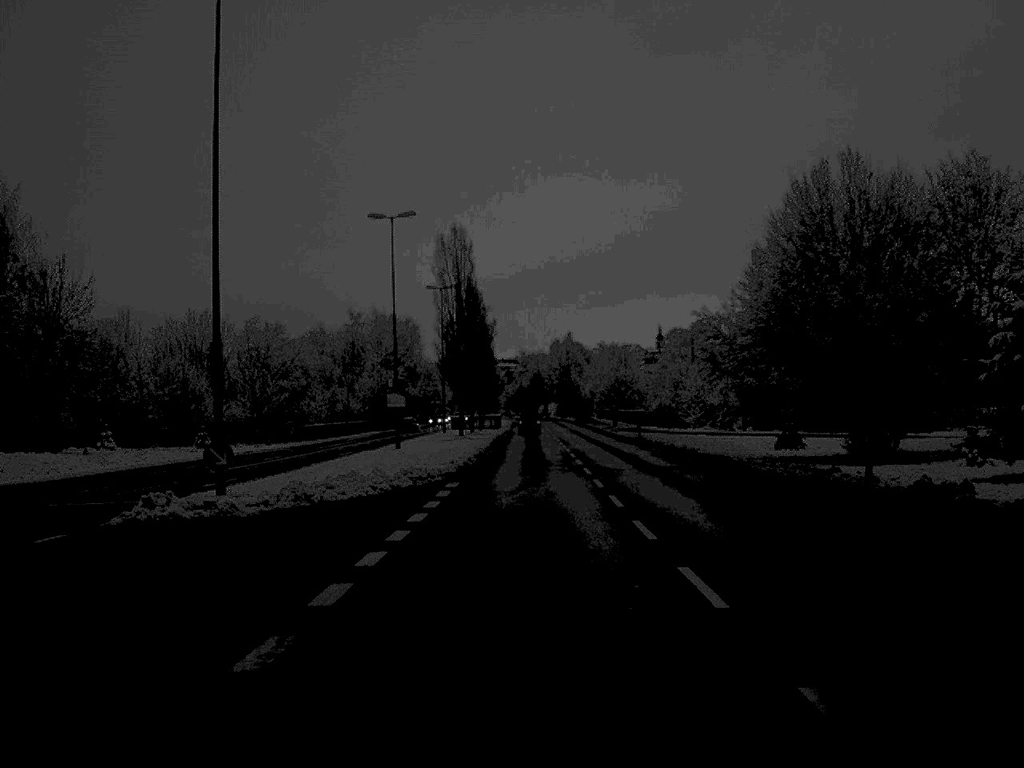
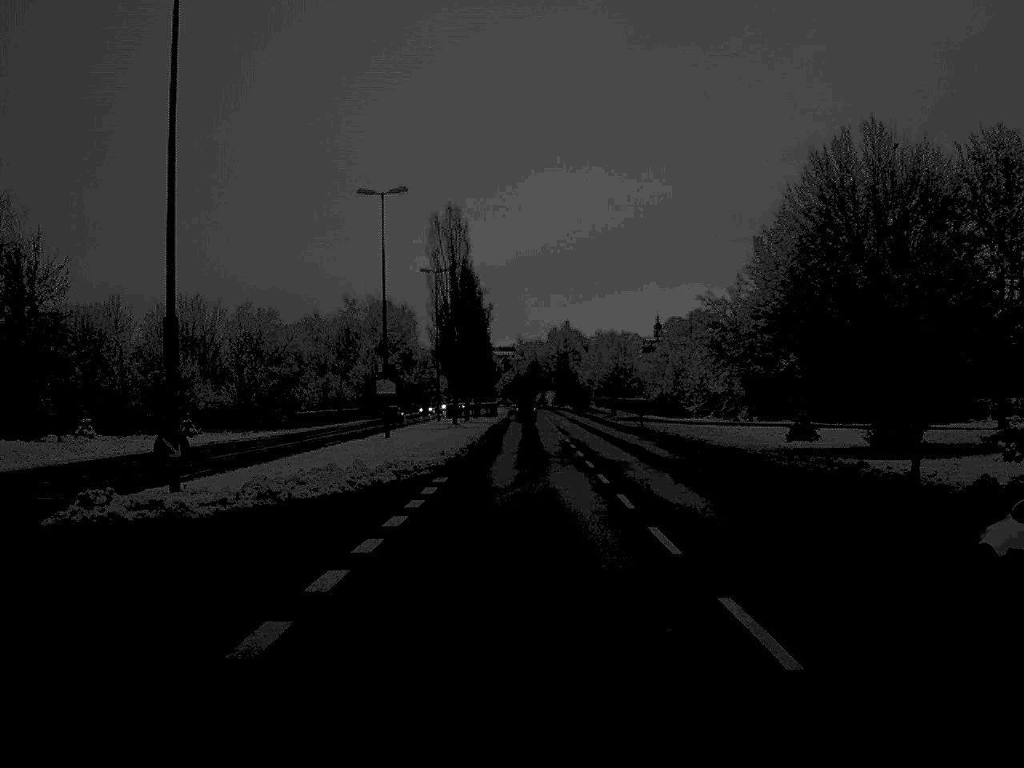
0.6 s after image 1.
(0.0, +3.0) m; 0°
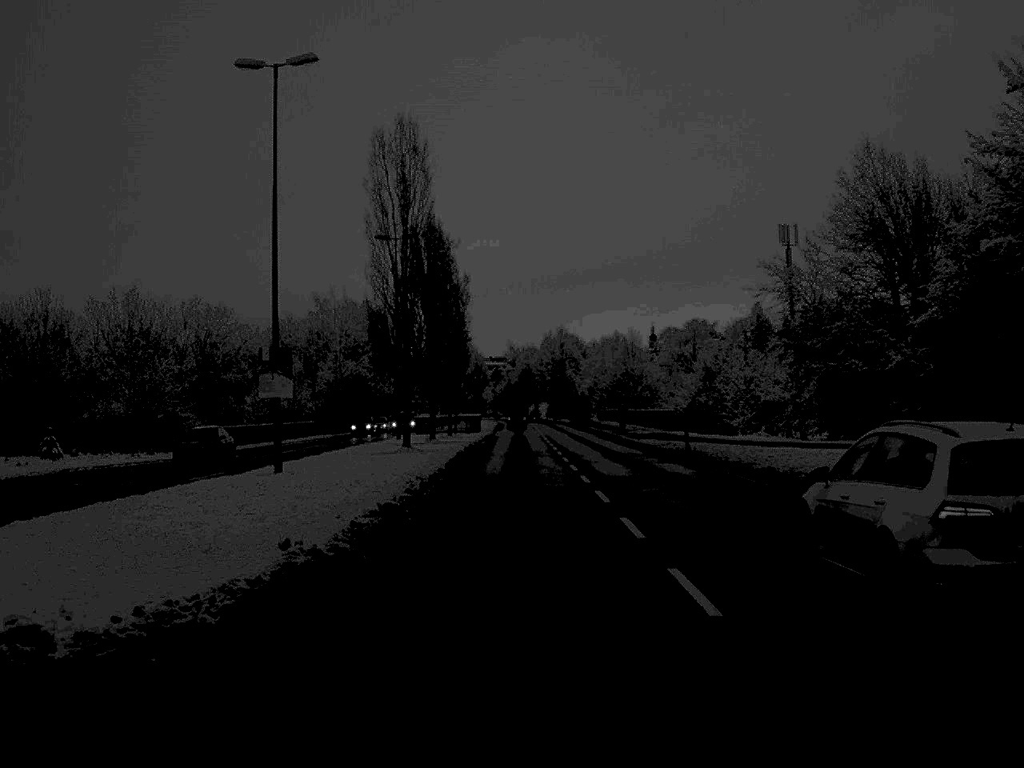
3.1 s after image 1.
(+0.1, +21.6) m; 0°
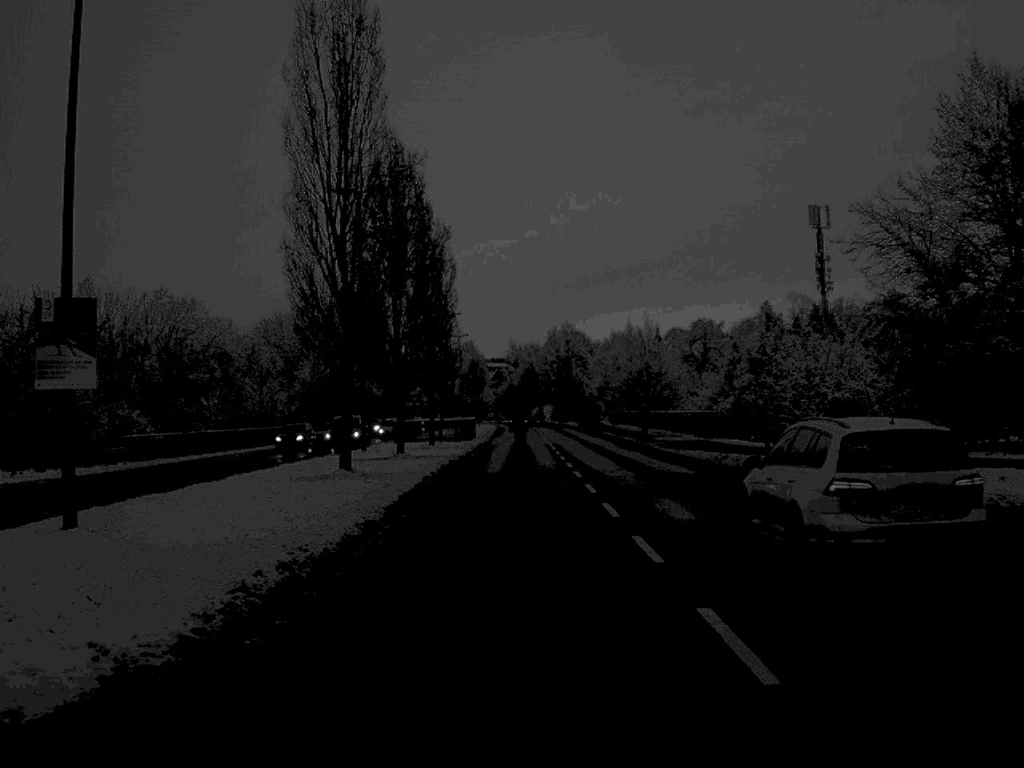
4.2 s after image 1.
(0.0, +14.5) m; 0°
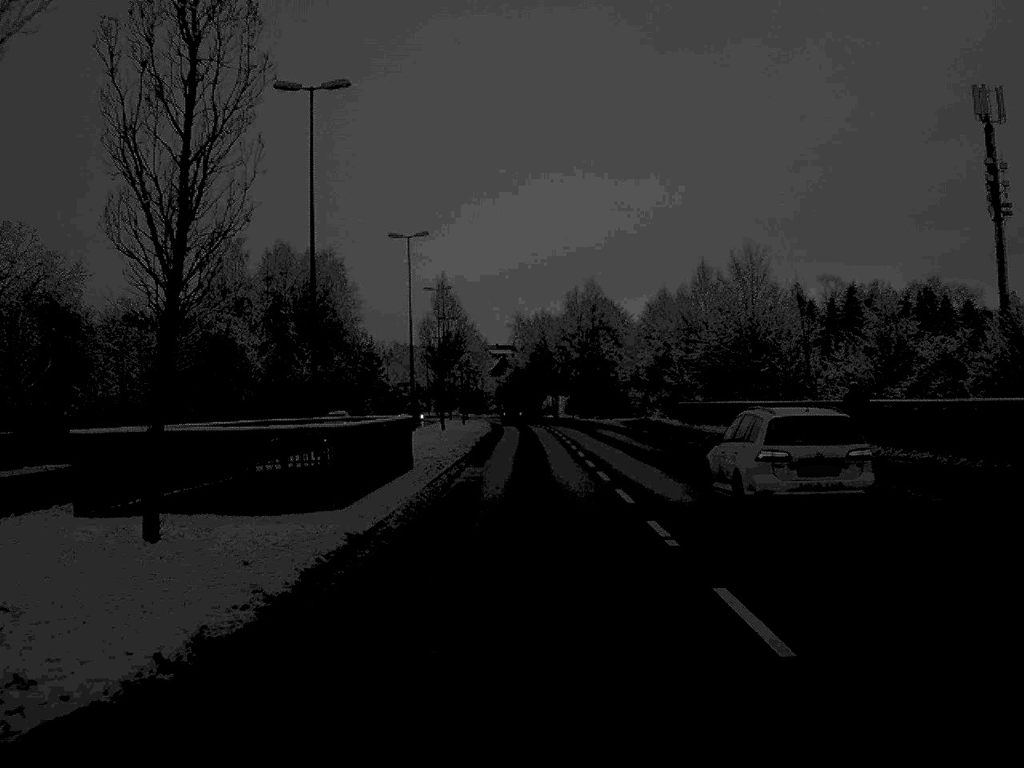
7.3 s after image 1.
(-0.3, +47.3) m; 0°
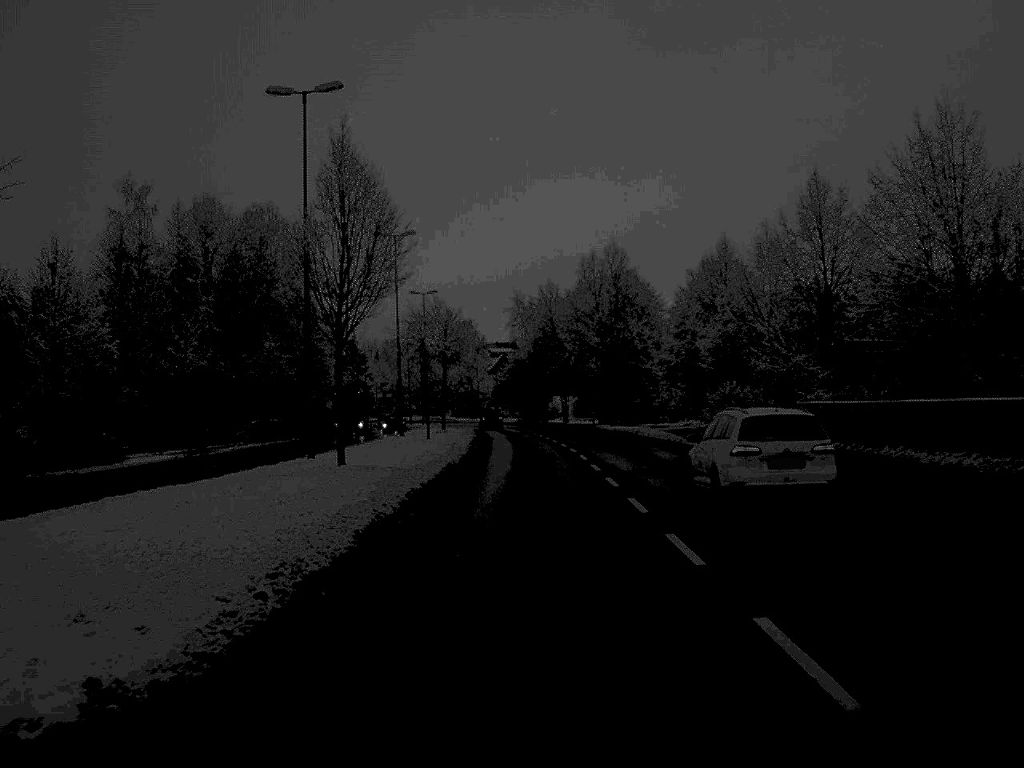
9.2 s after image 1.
(0.0, +31.4) m; 0°
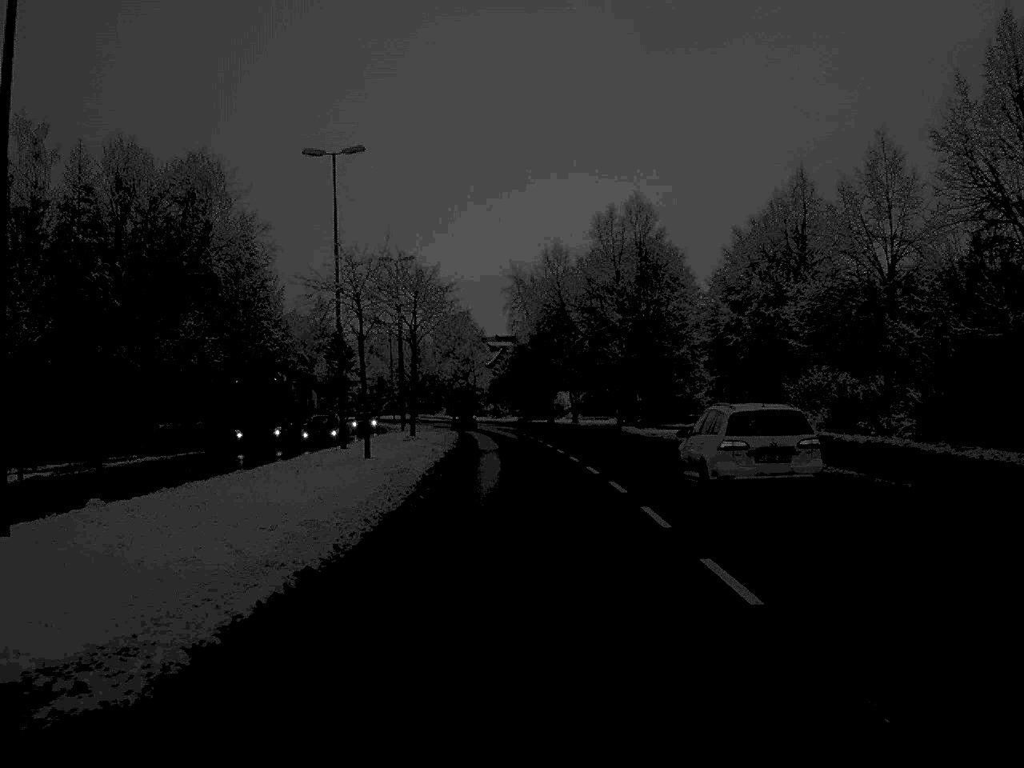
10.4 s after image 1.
(0.0, +20.6) m; 0°
